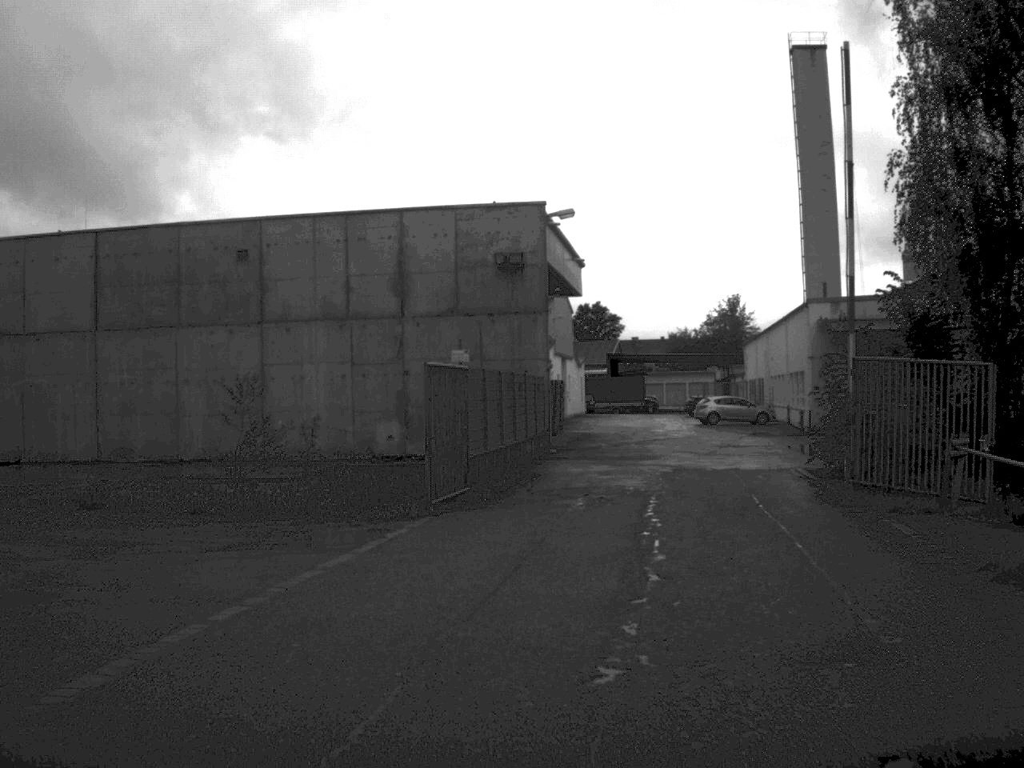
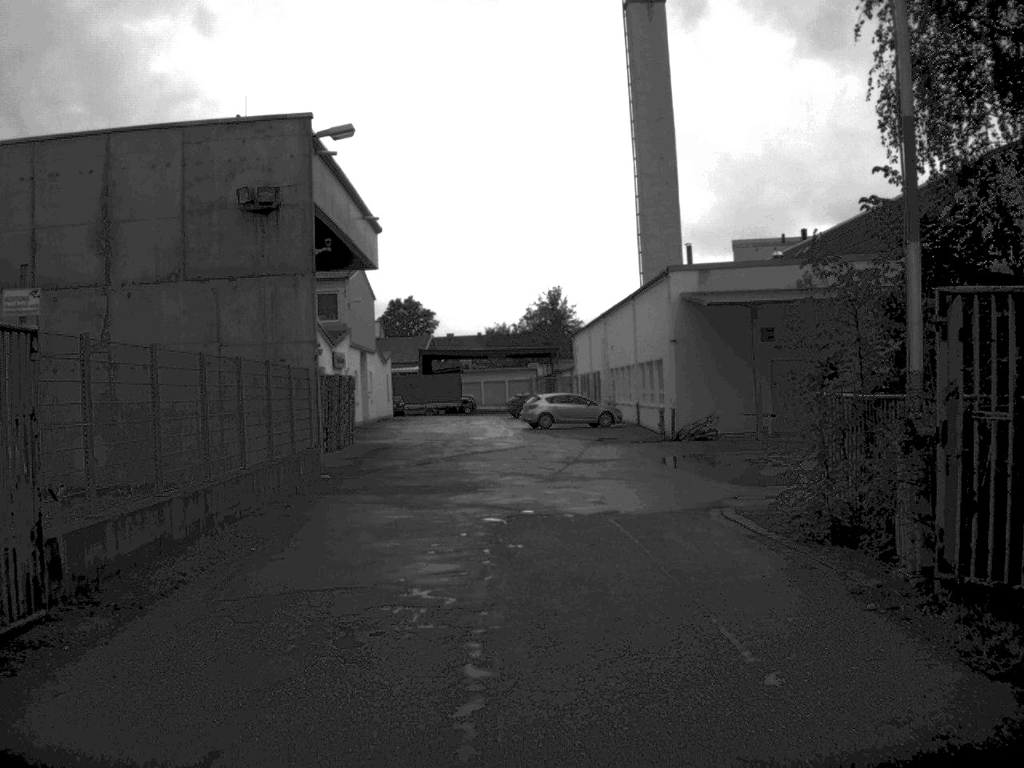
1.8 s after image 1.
(+1.0, +12.4) m; +8°
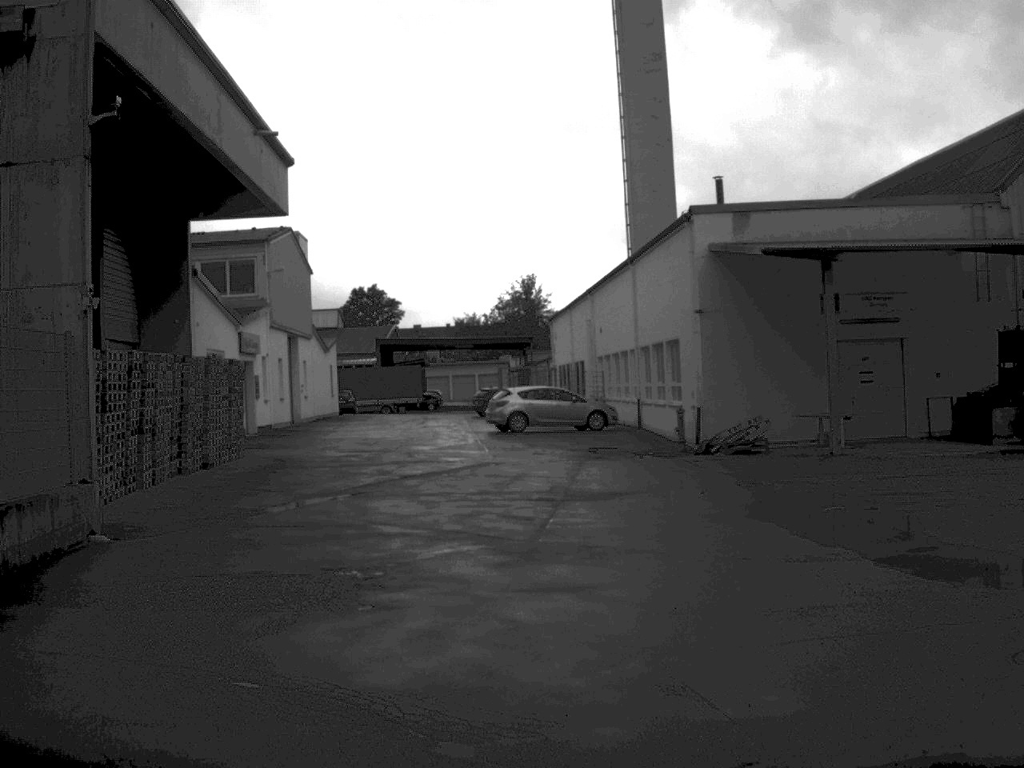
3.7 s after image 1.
(+0.2, +12.7) m; +1°
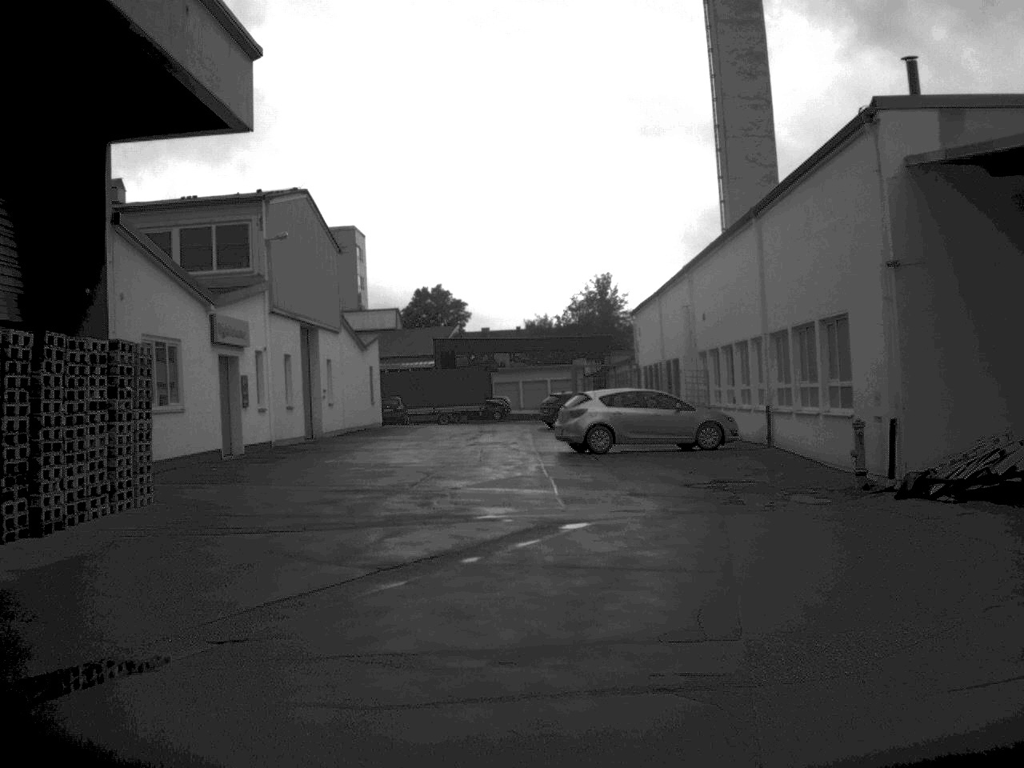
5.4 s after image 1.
(-0.2, +11.6) m; -3°
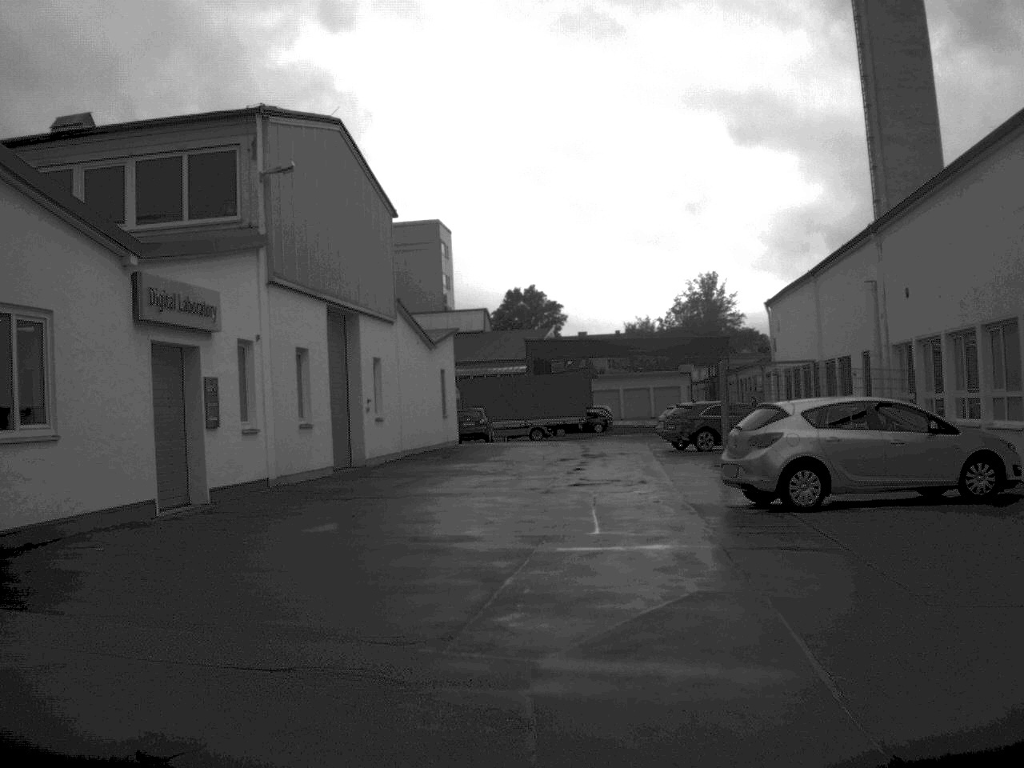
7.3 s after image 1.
(-0.6, +12.4) m; -4°
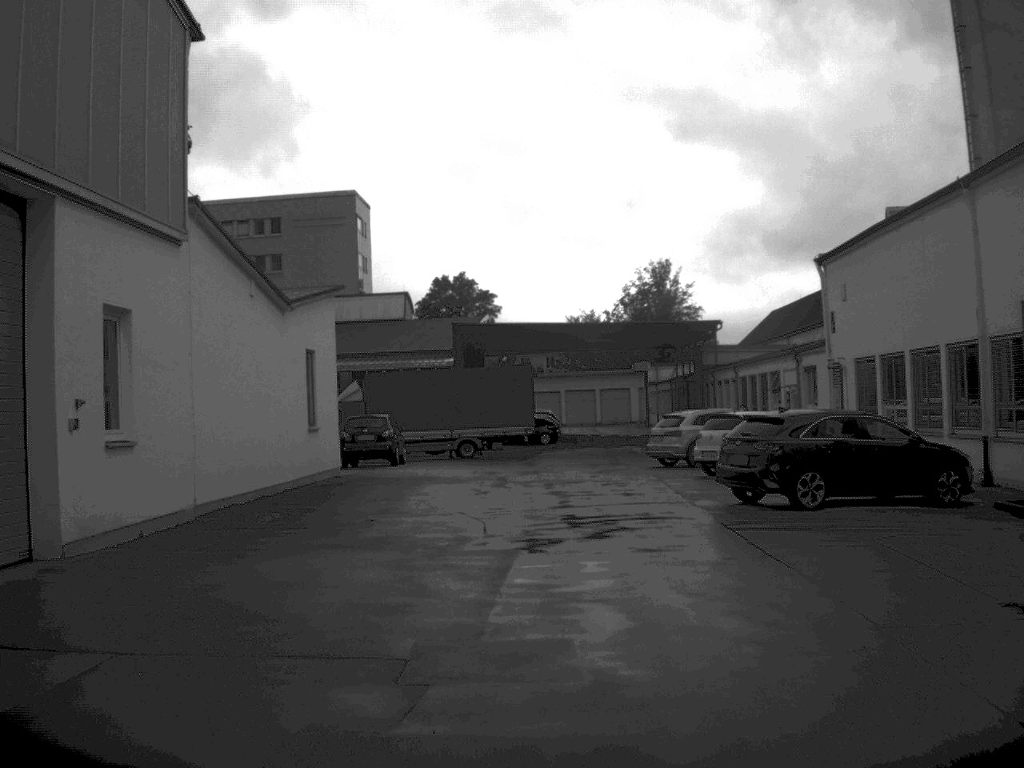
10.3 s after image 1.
(0.0, +18.5) m; +3°
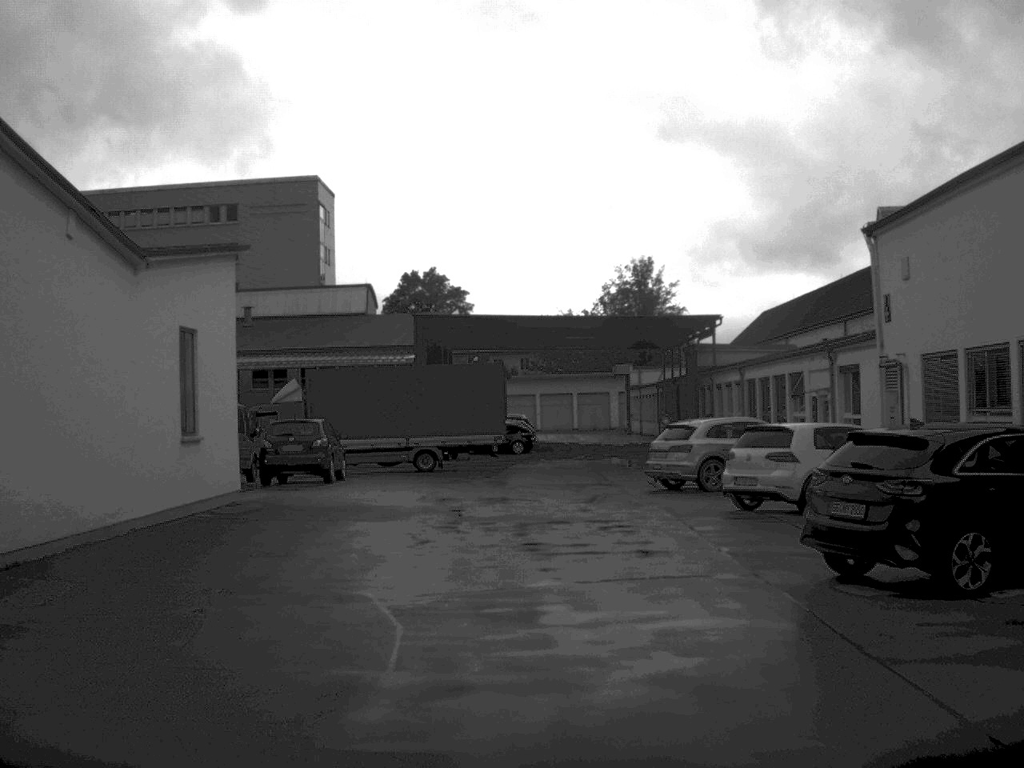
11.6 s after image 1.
(+0.1, +7.8) m; +1°
